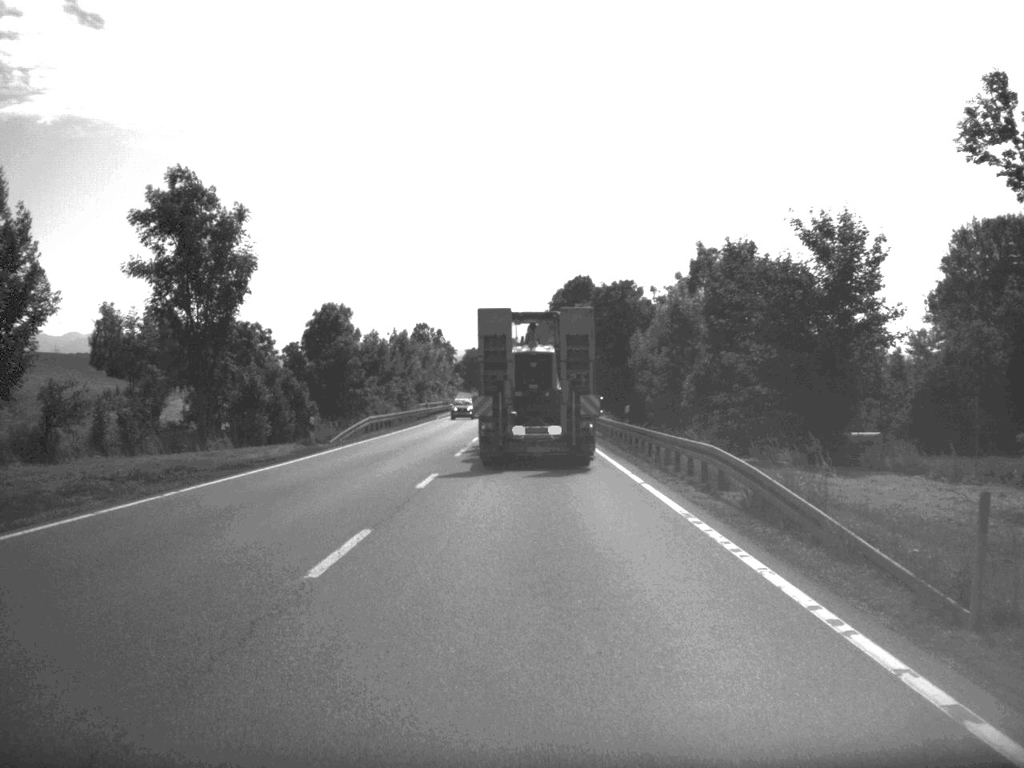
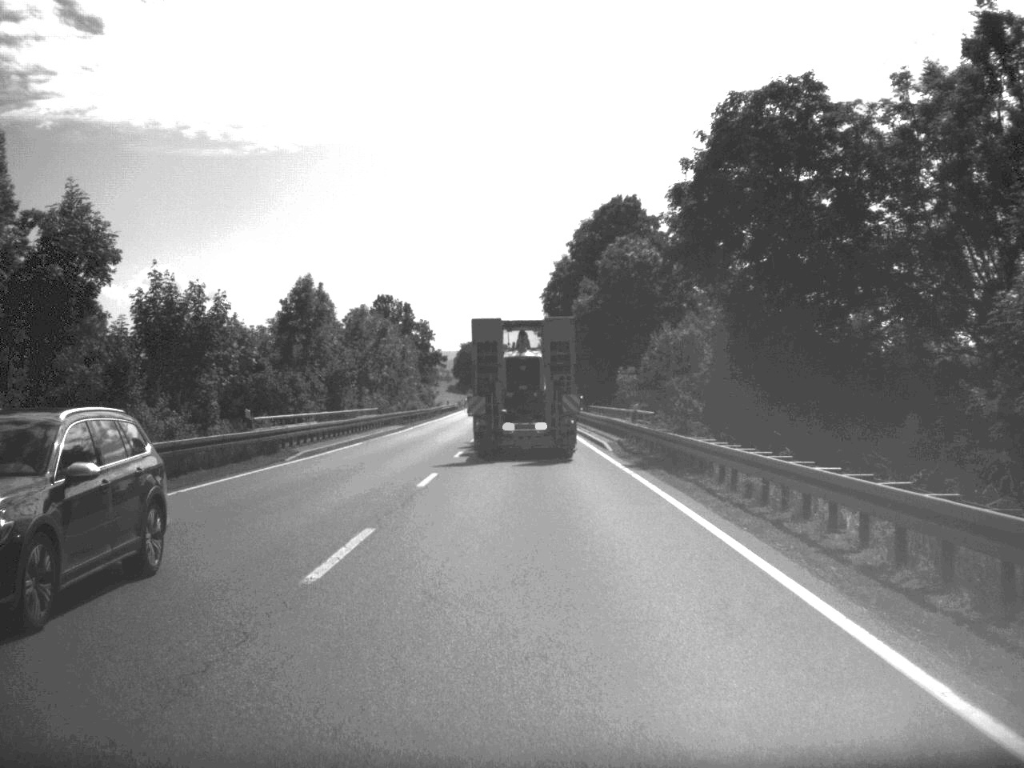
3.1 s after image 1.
(-0.2, +59.0) m; 0°
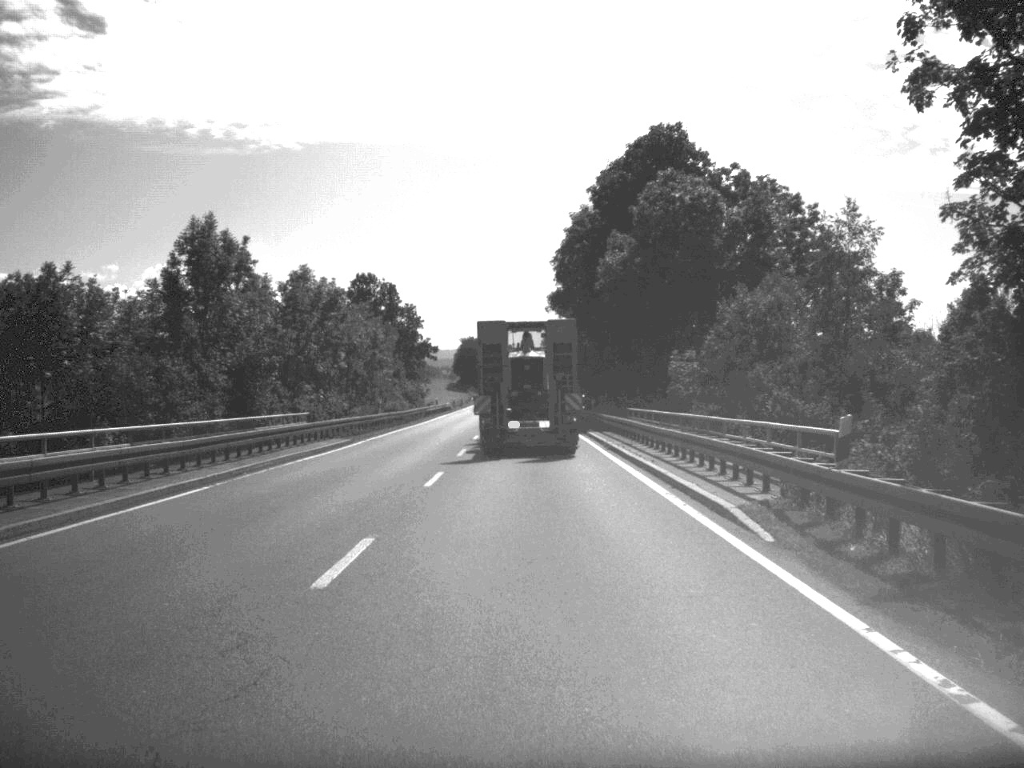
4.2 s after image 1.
(-0.1, +23.3) m; 0°
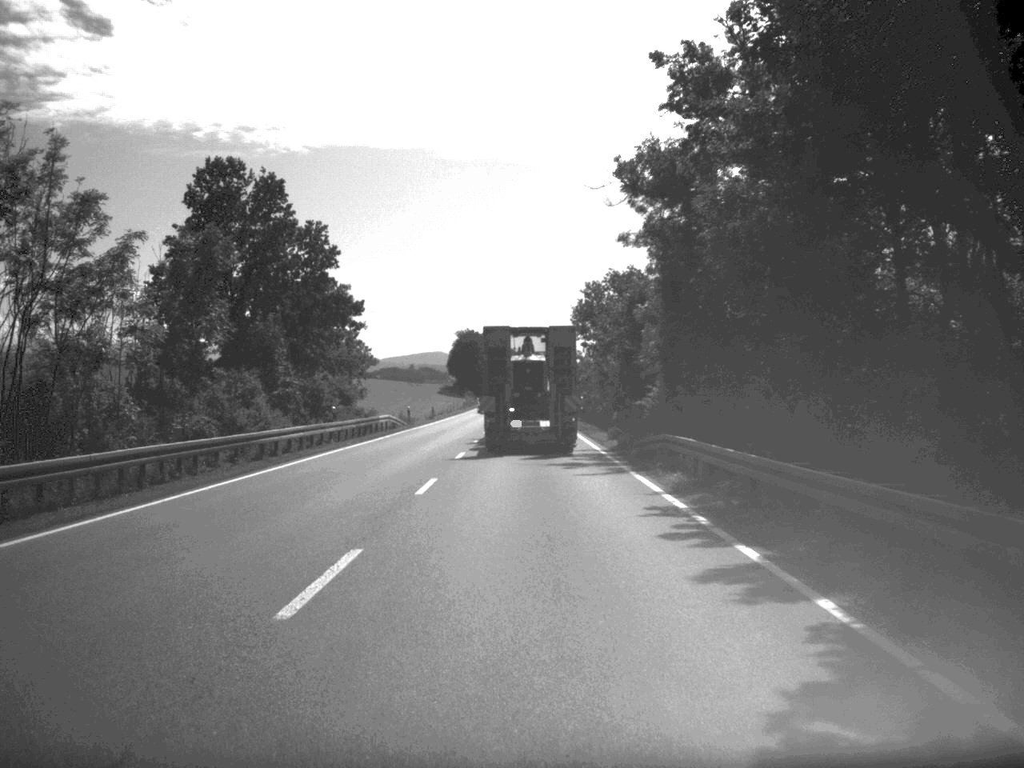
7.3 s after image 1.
(-0.3, +60.6) m; -1°
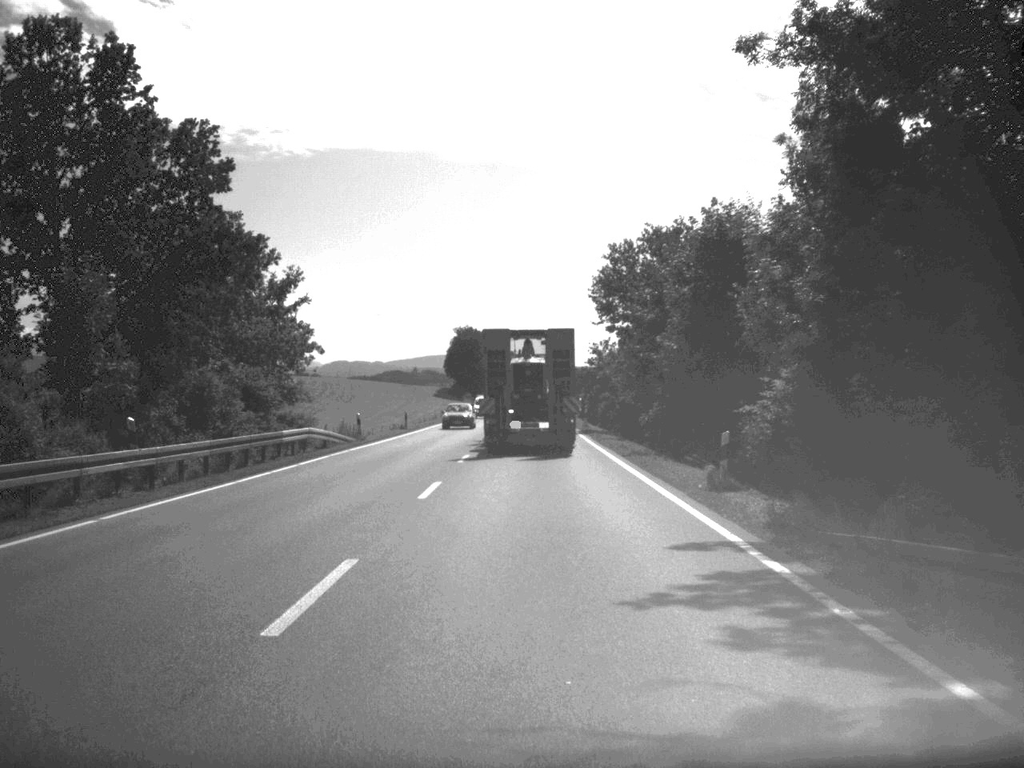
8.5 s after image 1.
(-0.1, +24.2) m; 0°
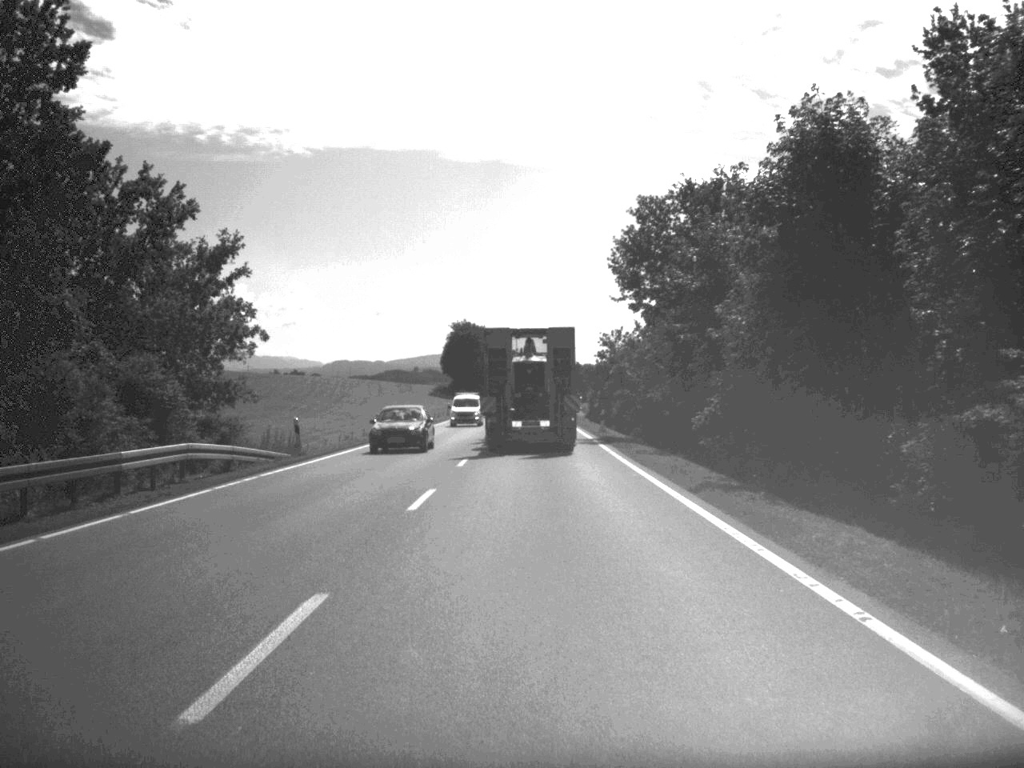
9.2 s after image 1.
(0.0, +14.1) m; 0°
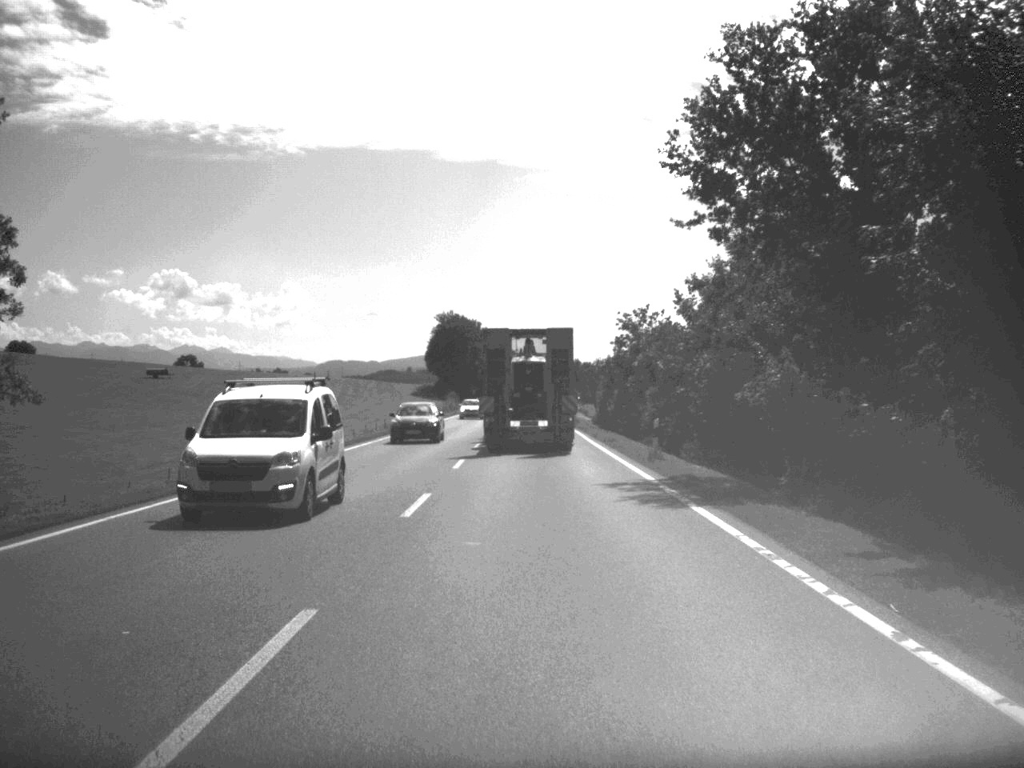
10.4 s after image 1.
(0.0, +24.3) m; 0°
